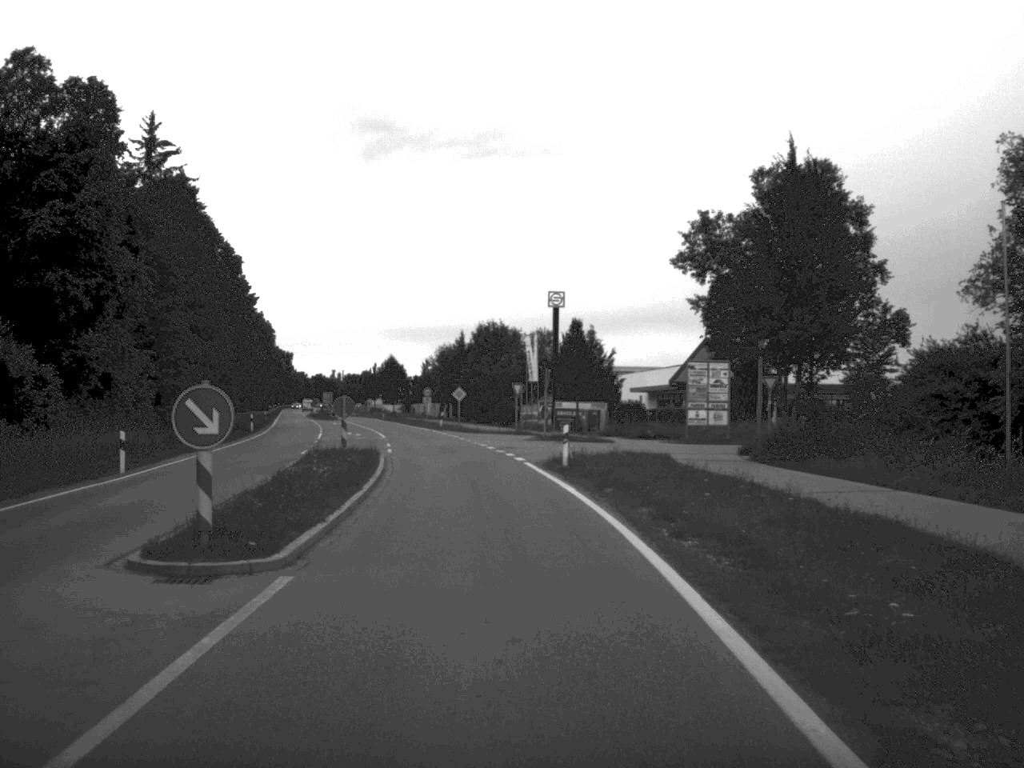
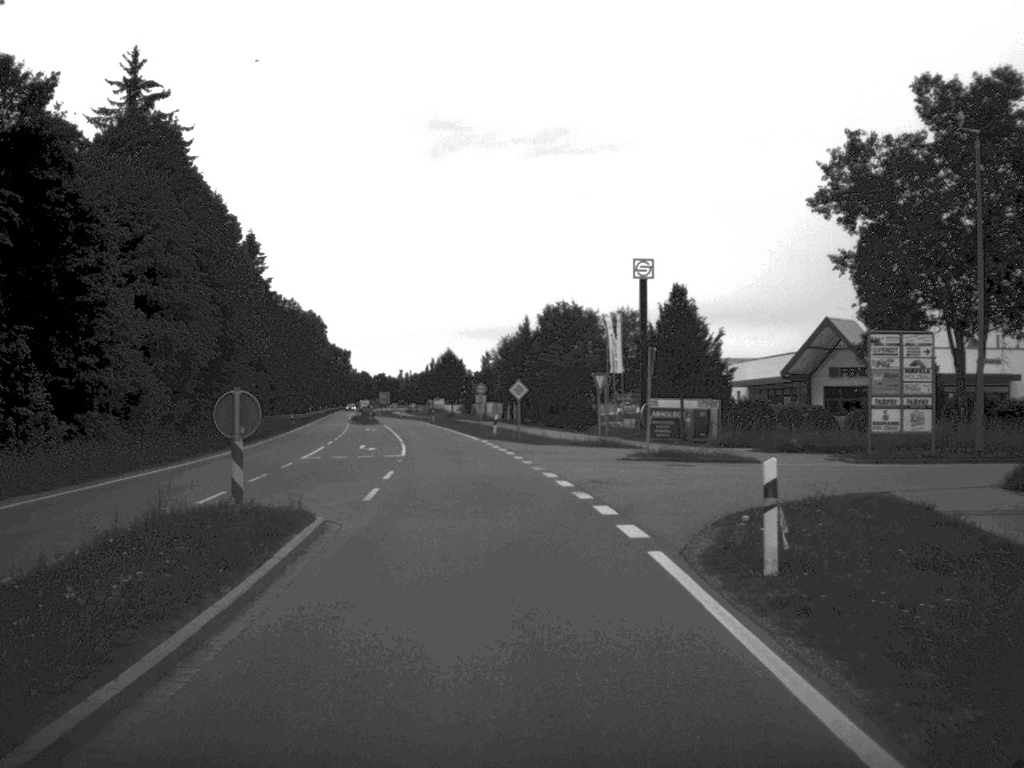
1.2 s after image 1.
(-0.5, +19.7) m; -3°
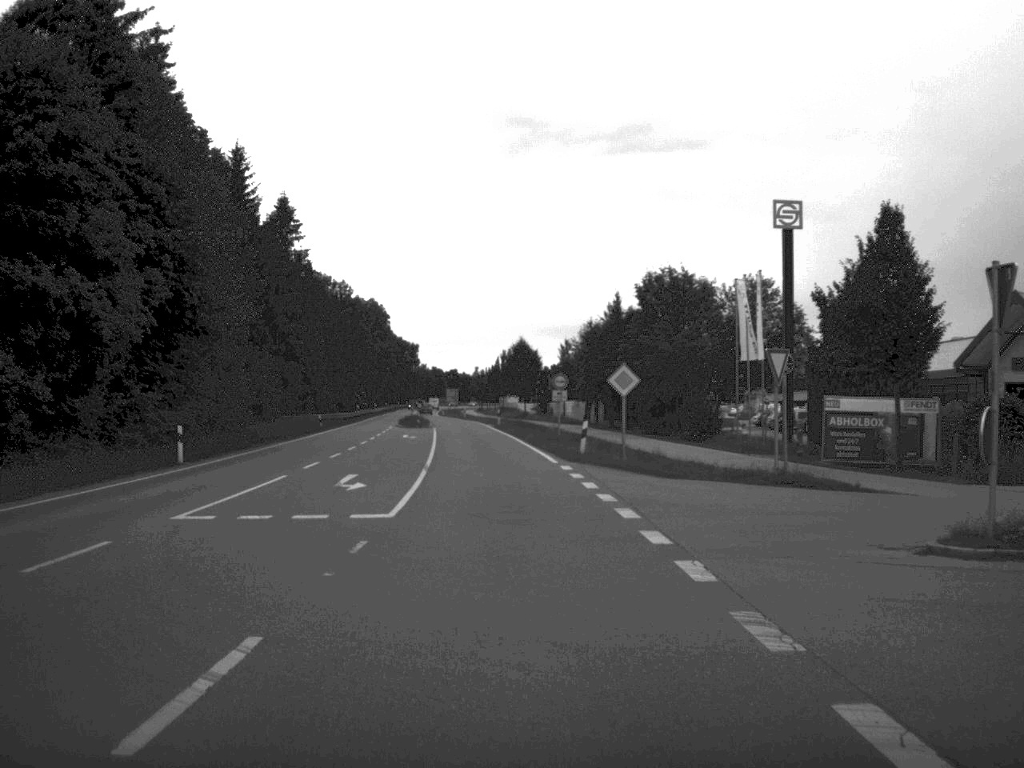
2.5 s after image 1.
(-0.7, +21.0) m; -4°
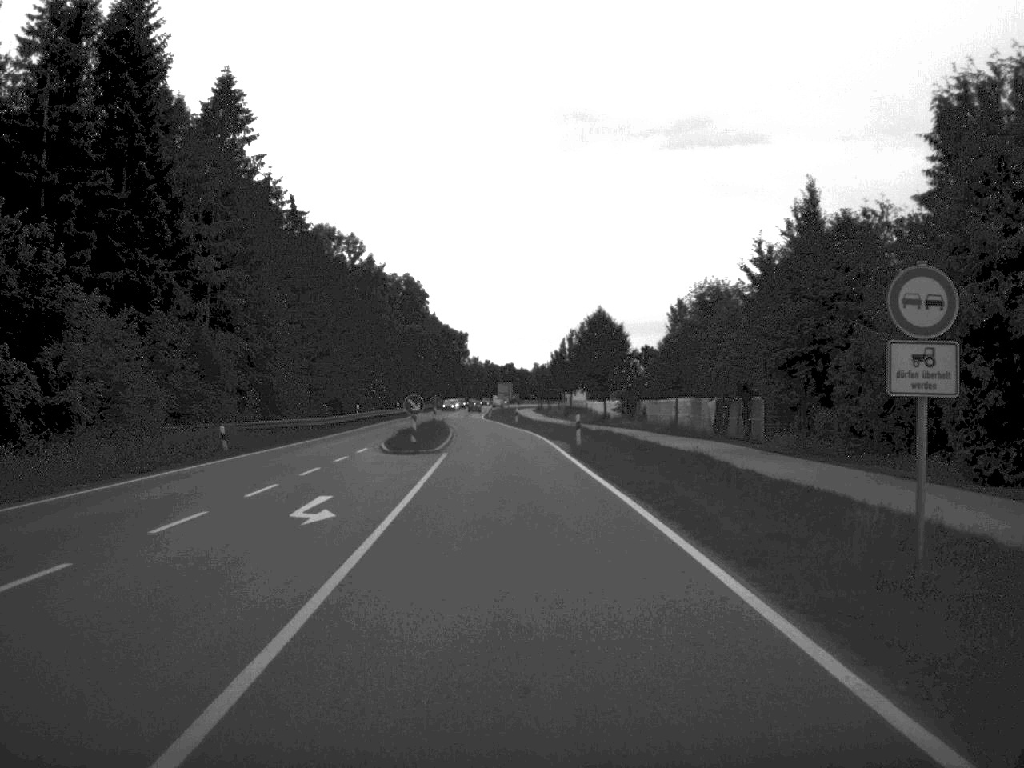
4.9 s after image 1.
(-1.4, +39.5) m; -3°
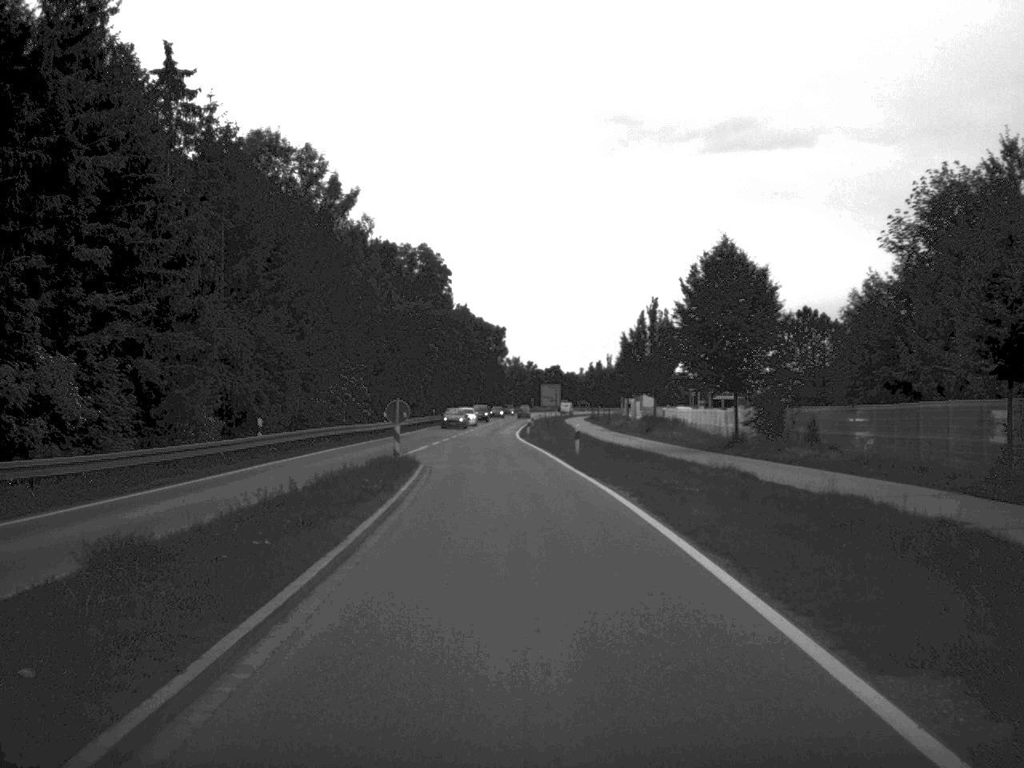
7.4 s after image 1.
(-0.8, +40.3) m; -2°
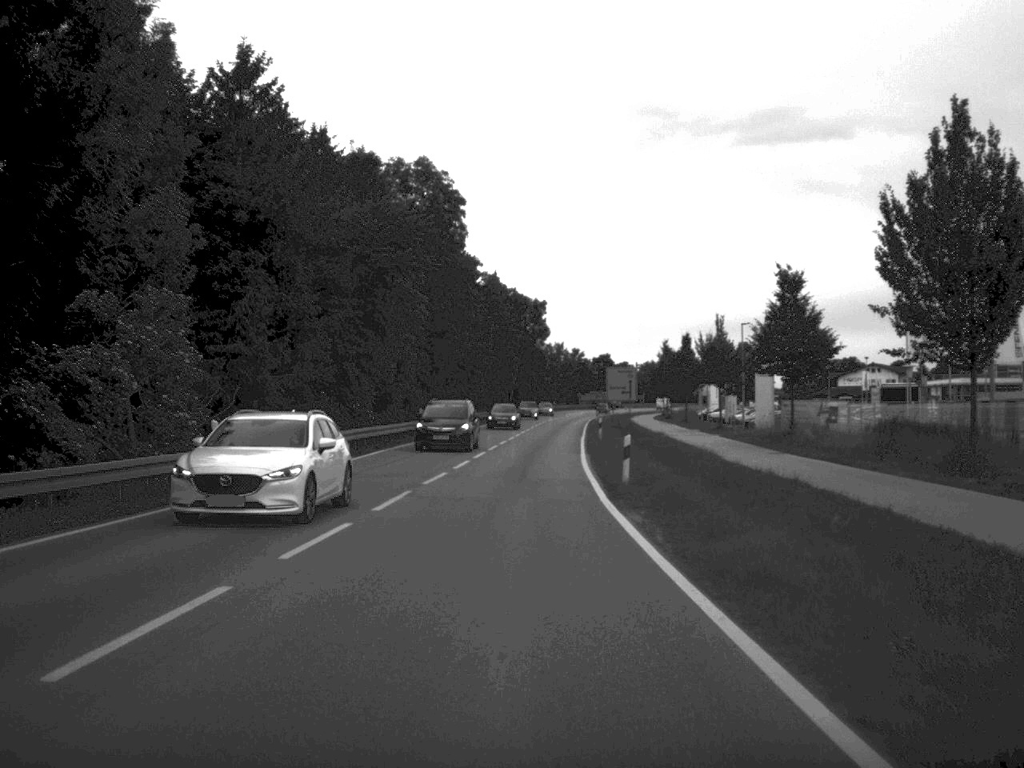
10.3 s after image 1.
(-1.0, +47.1) m; -2°
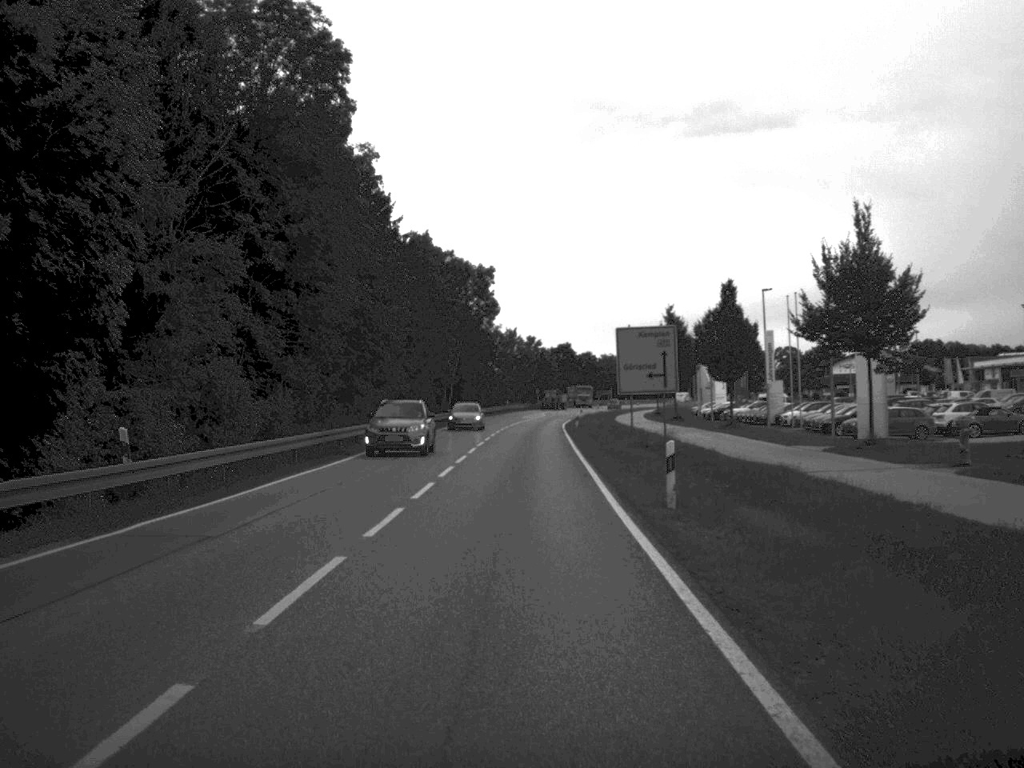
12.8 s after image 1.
(+0.5, +39.2) m; +2°
